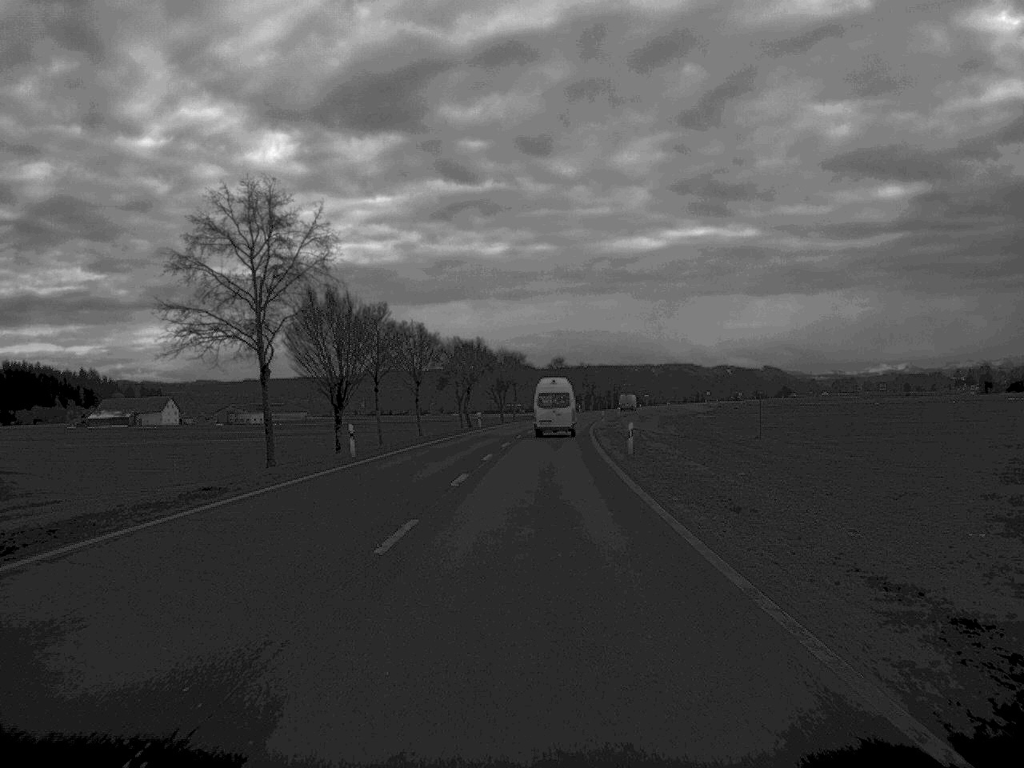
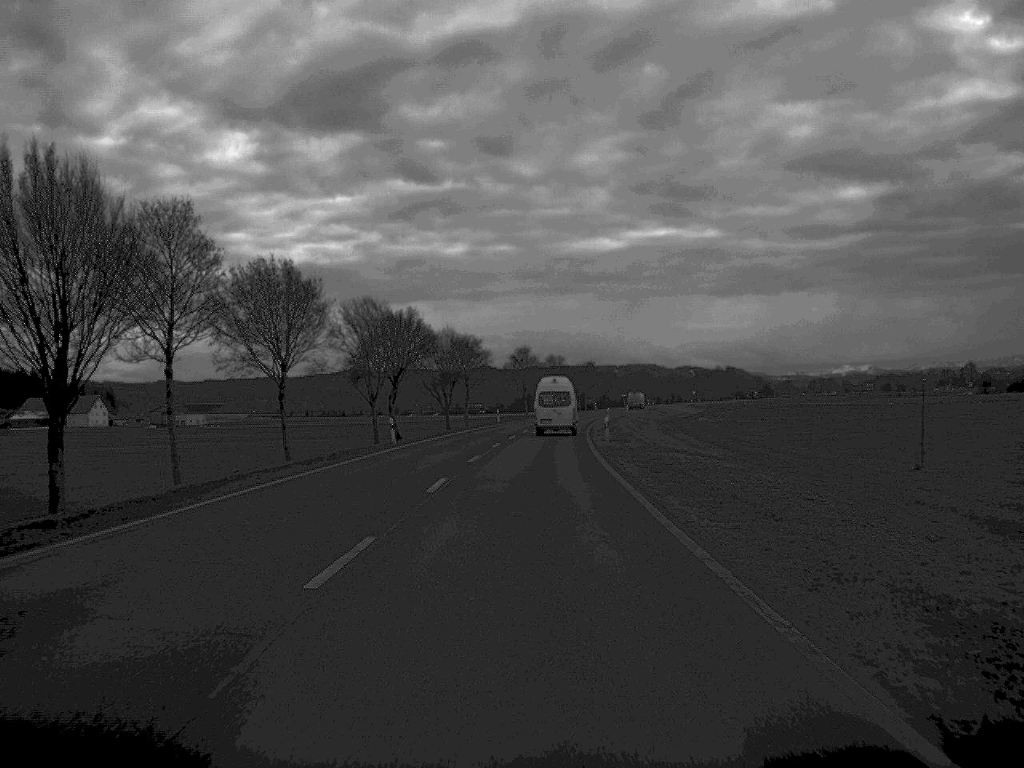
(+0.6, +38.3) m; +2°
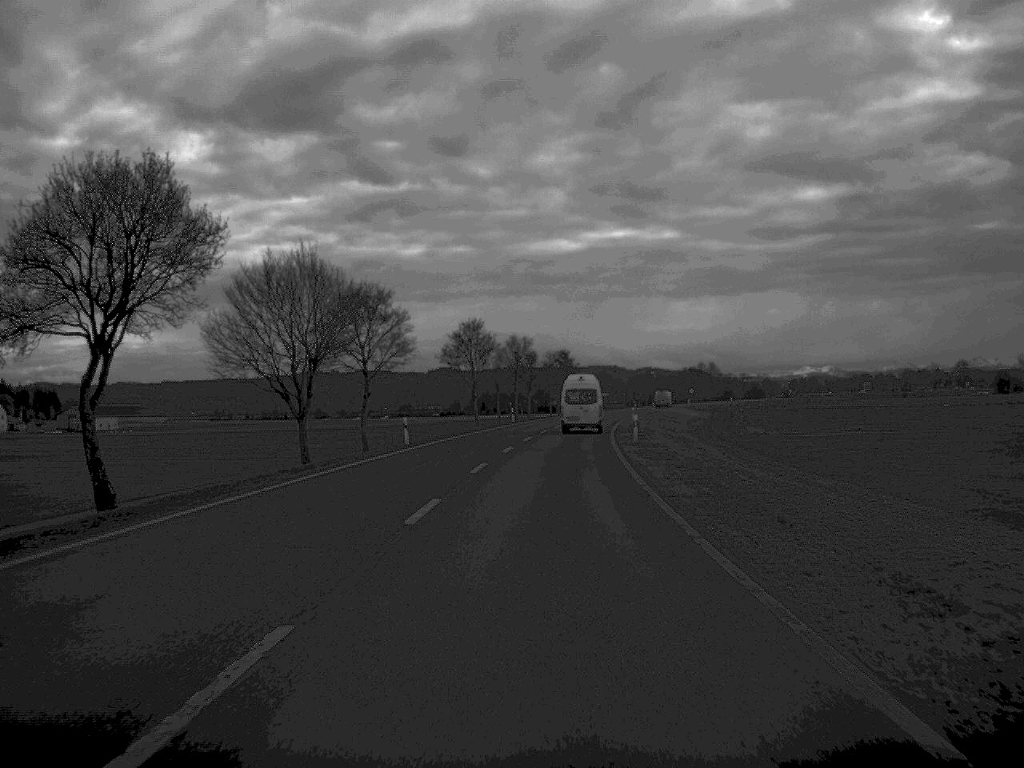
(+0.8, +53.5) m; +2°
